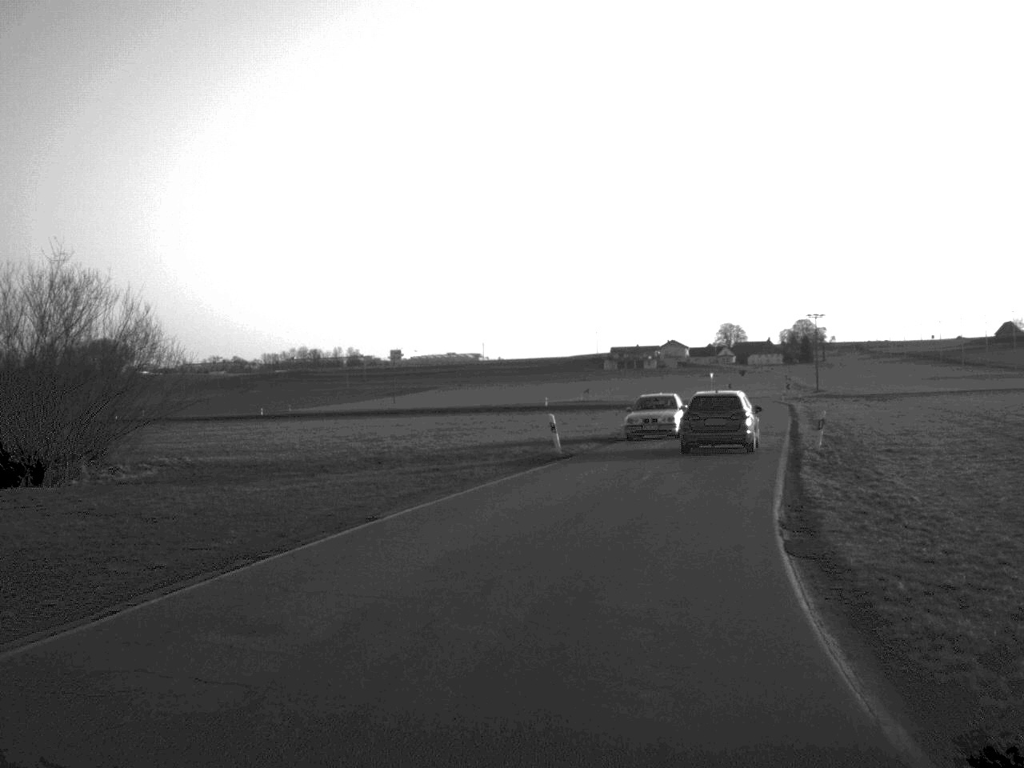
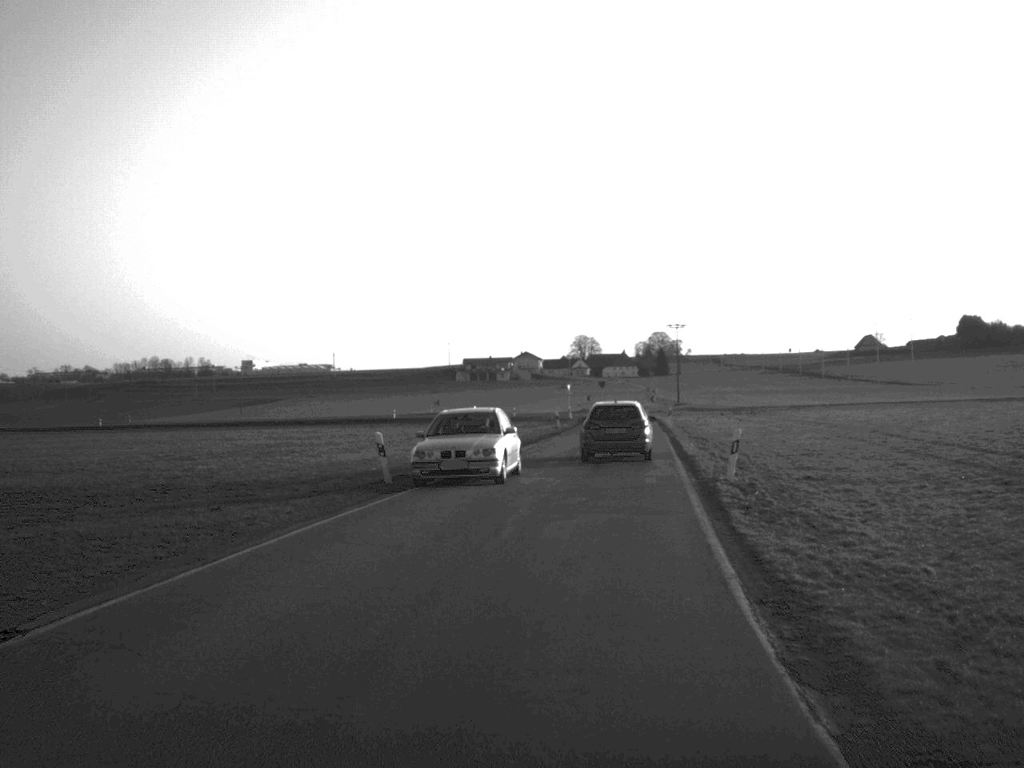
(+0.5, +7.6) m; +6°
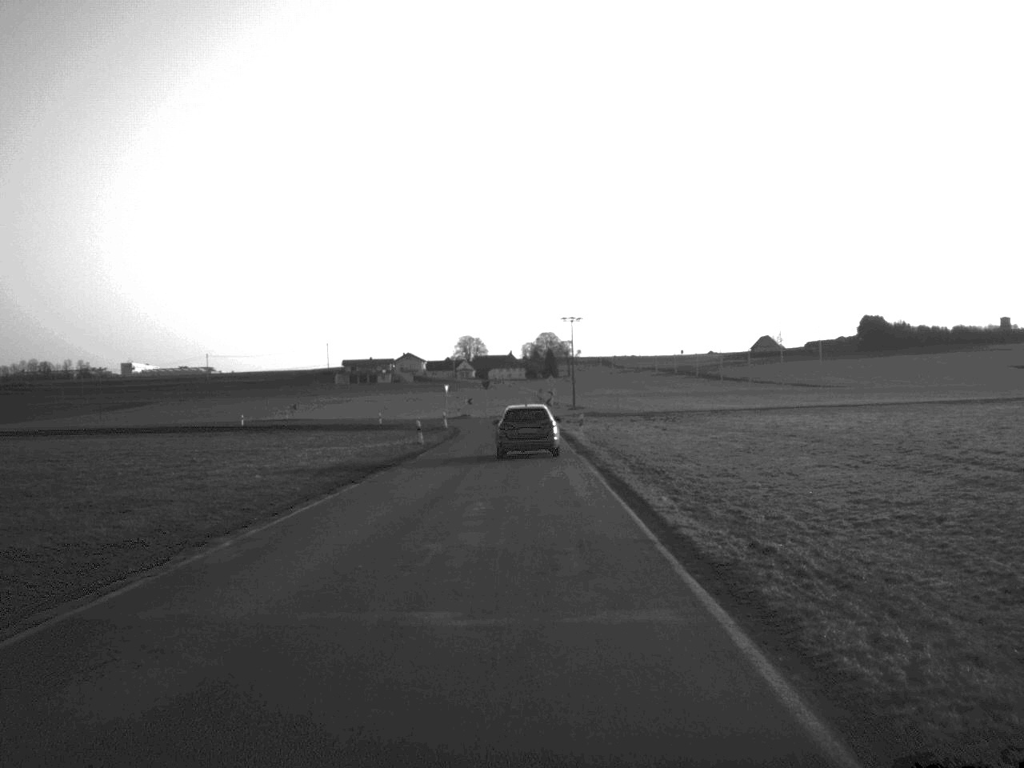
(+1.4, +22.2) m; +5°
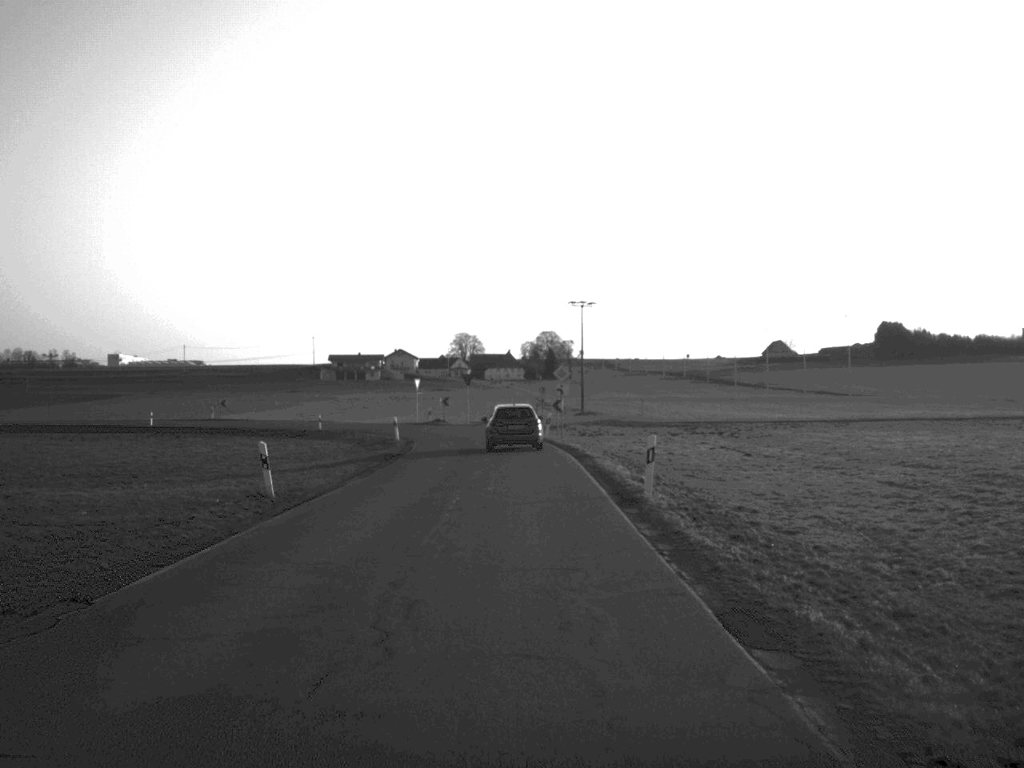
(+0.1, +29.8) m; 0°
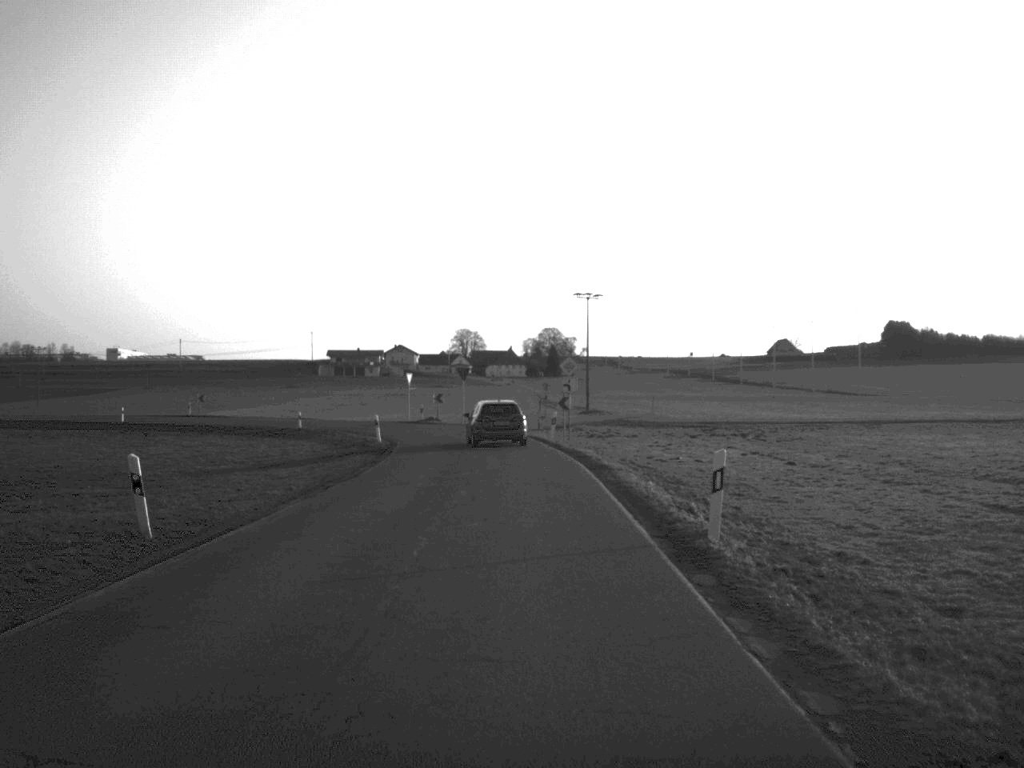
(0.0, +7.3) m; 0°
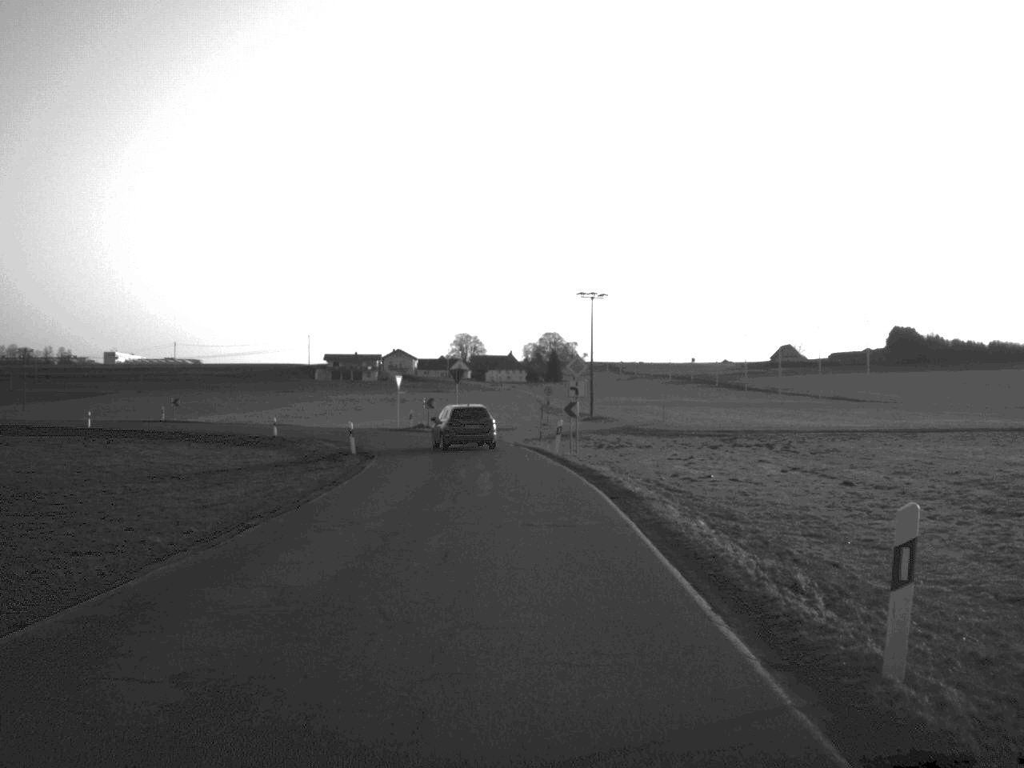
(0.0, +7.0) m; 0°
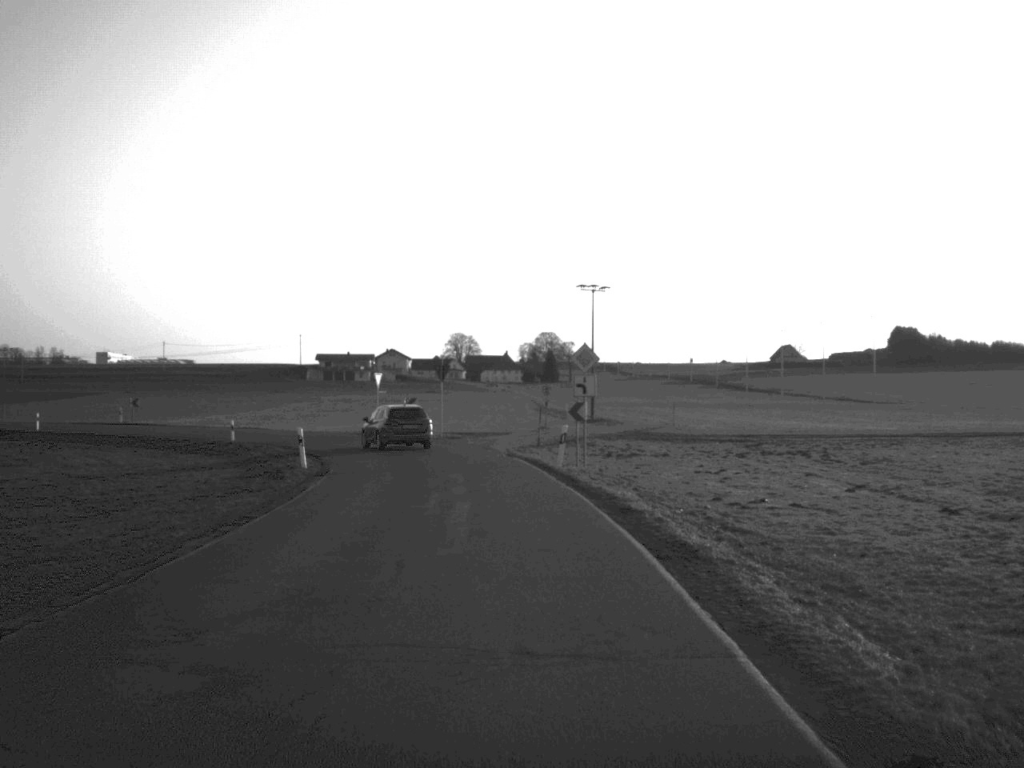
(0.0, +8.3) m; 0°
